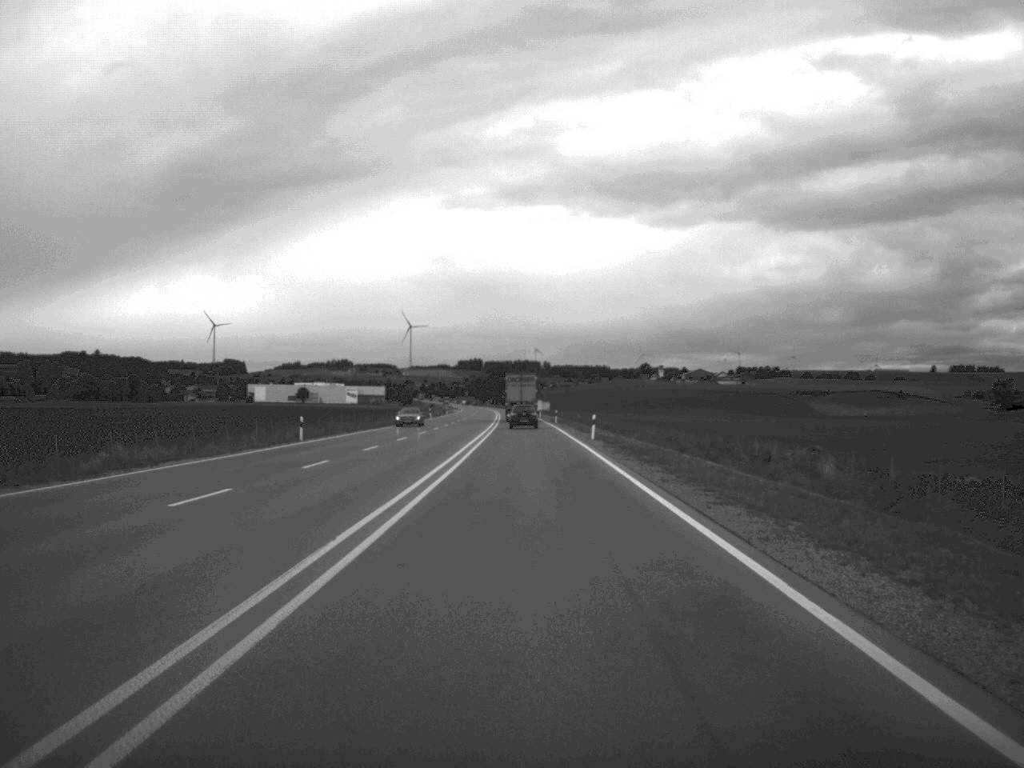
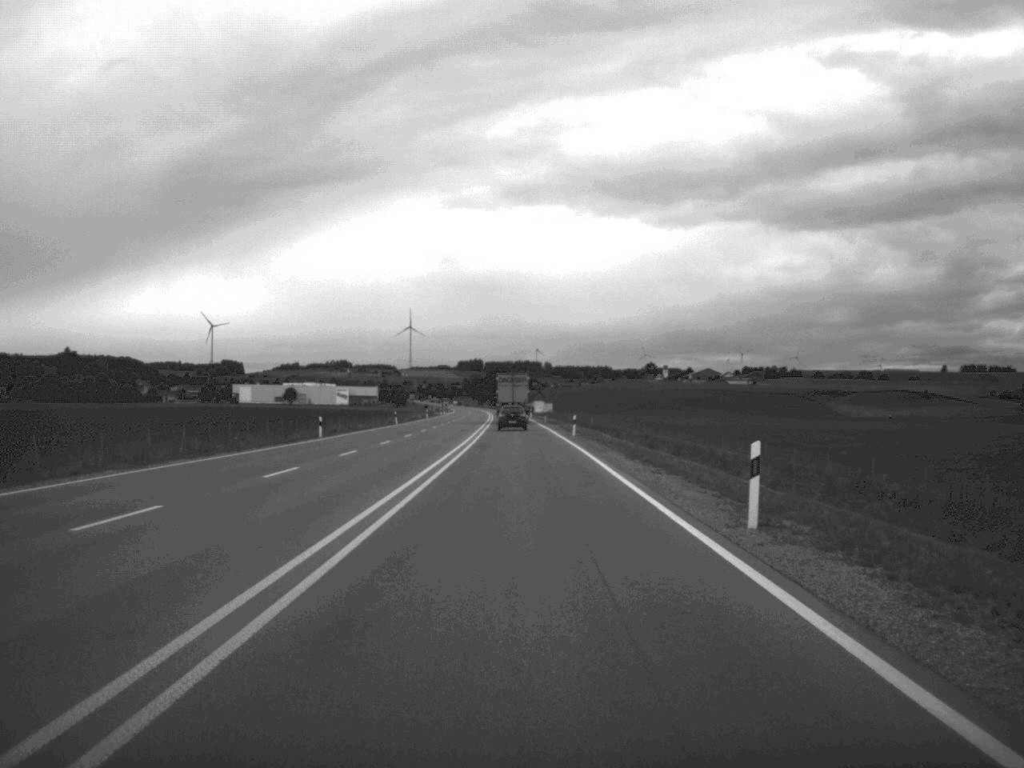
(+0.1, +39.8) m; 0°
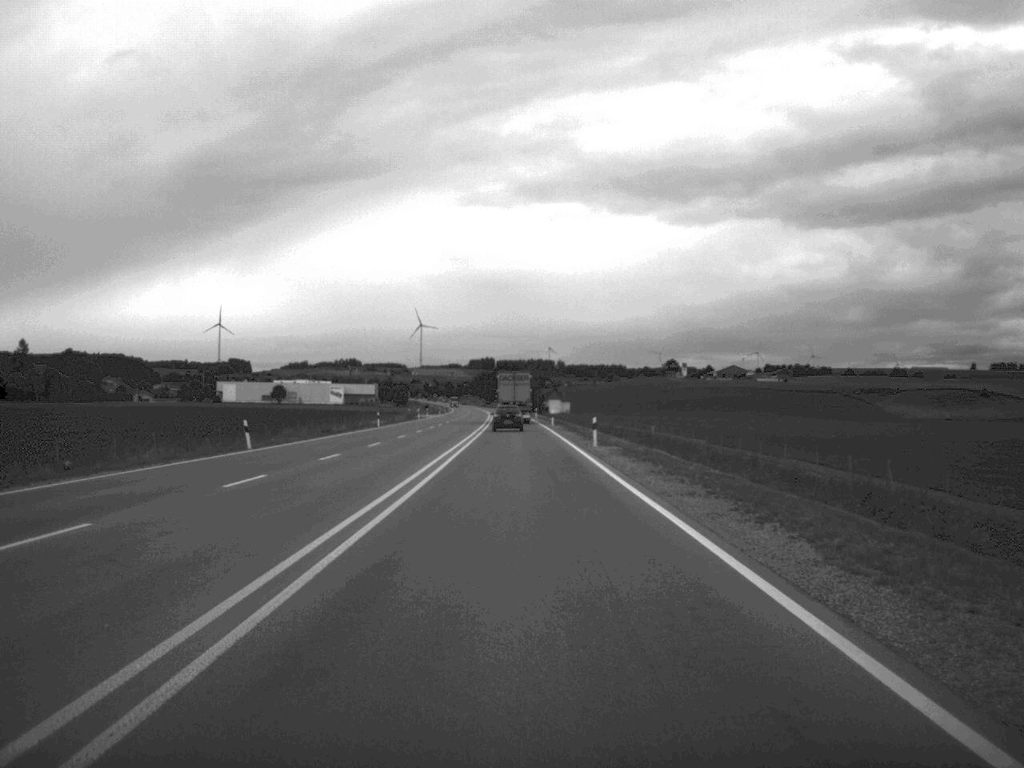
(-0.4, +63.1) m; -1°
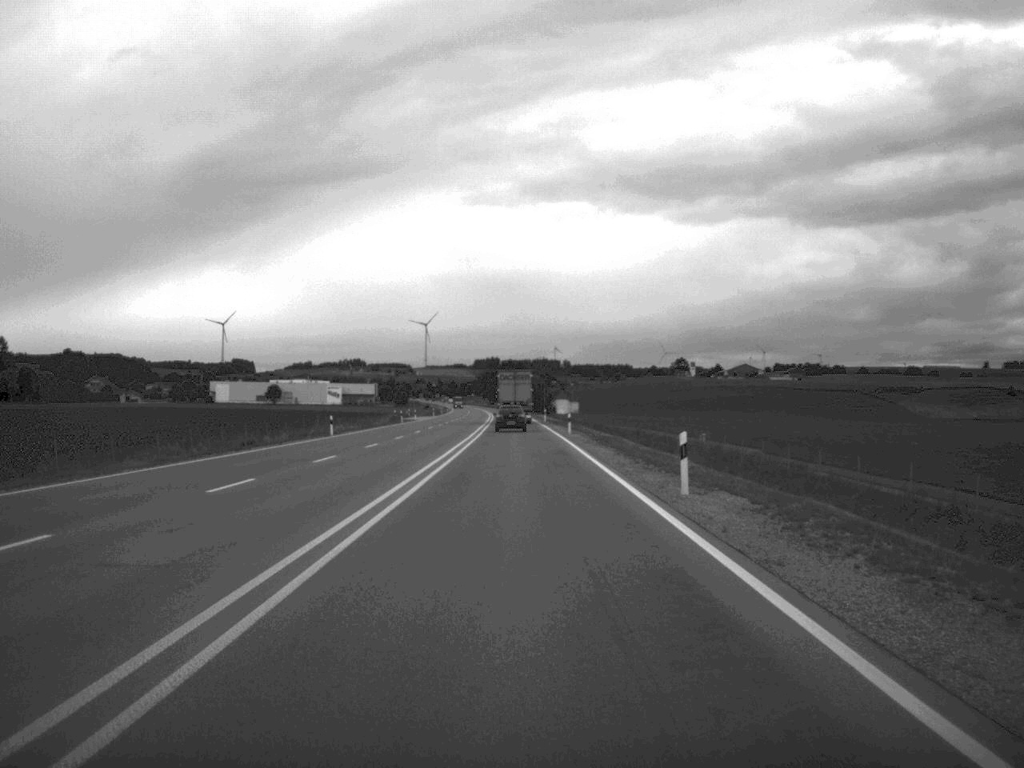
(-0.1, +25.2) m; 0°
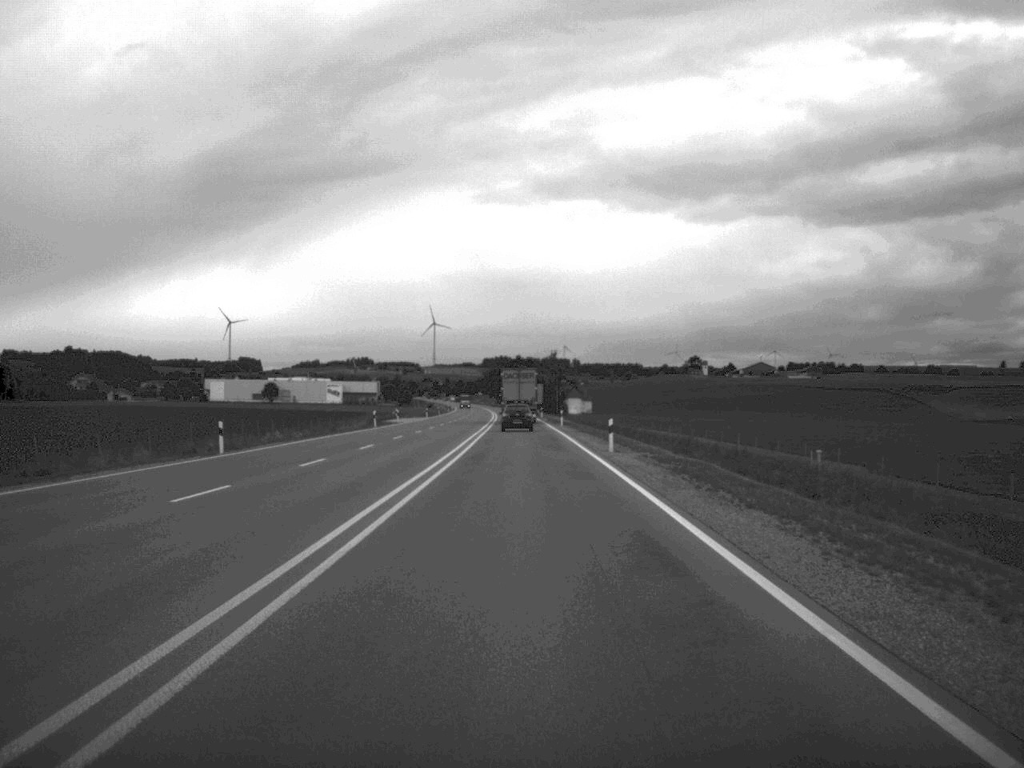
(-0.1, +26.9) m; 0°
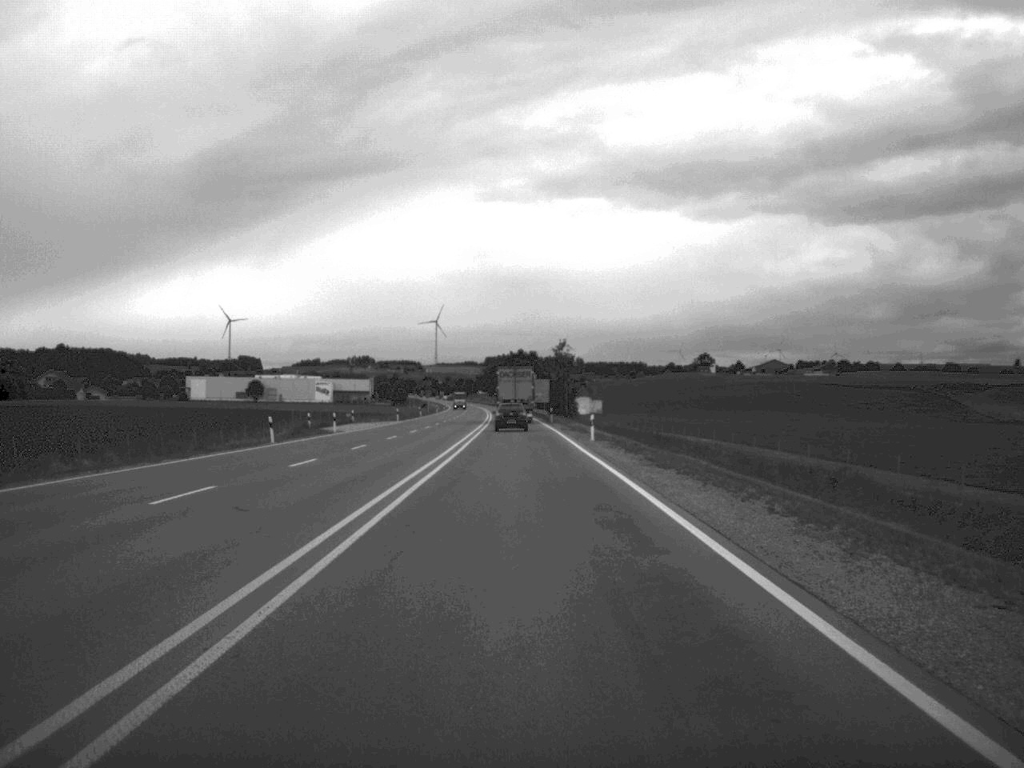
(-0.1, +36.9) m; 0°
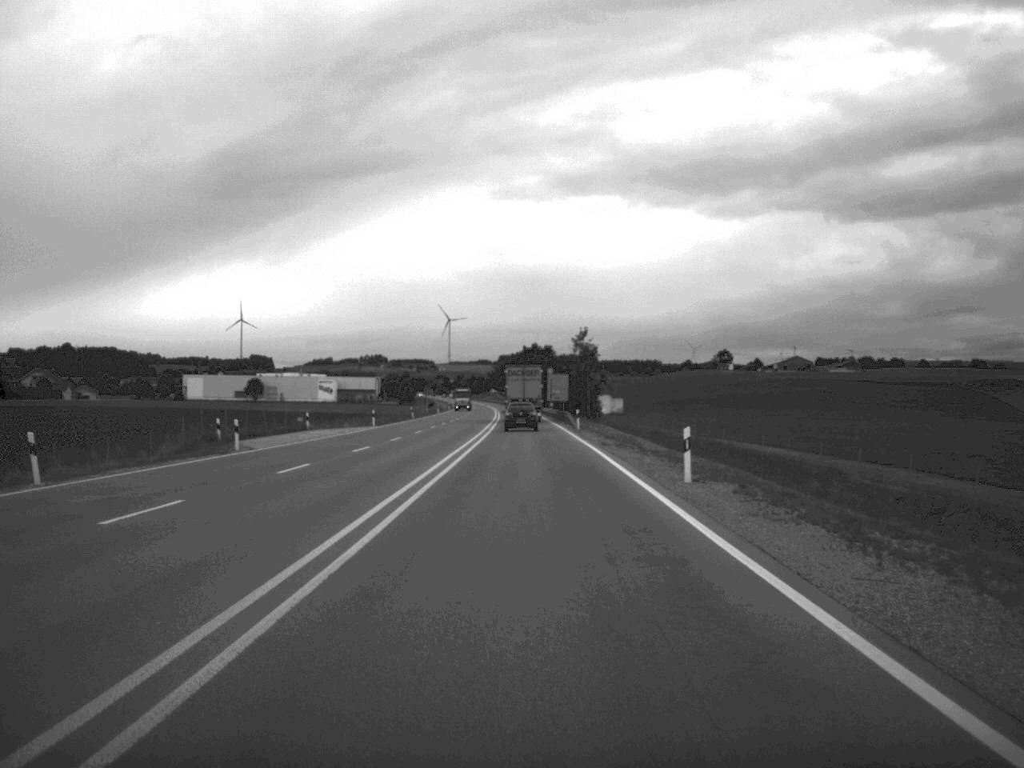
(-0.1, +26.7) m; -1°
